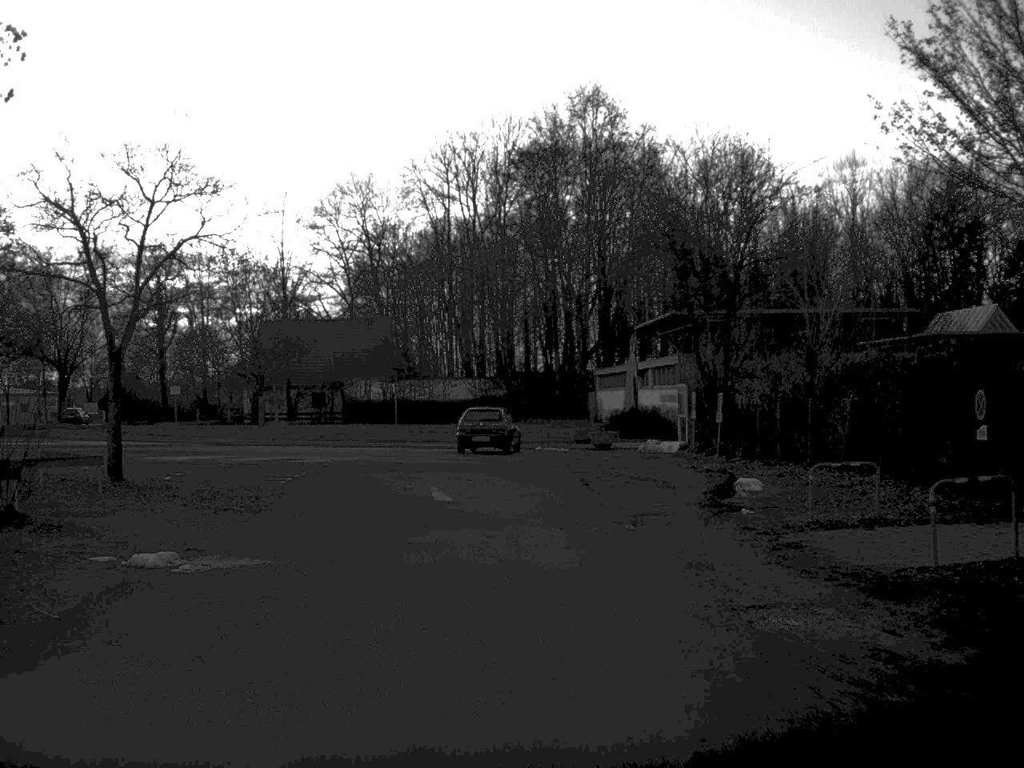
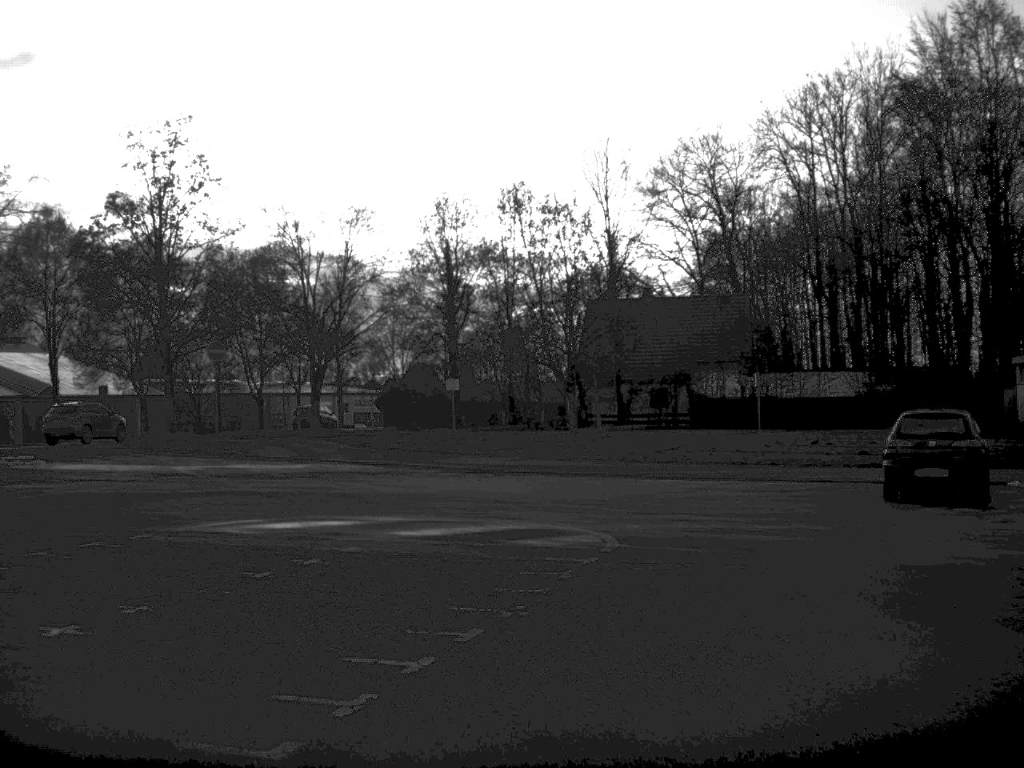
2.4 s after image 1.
(-1.7, +19.0) m; -17°
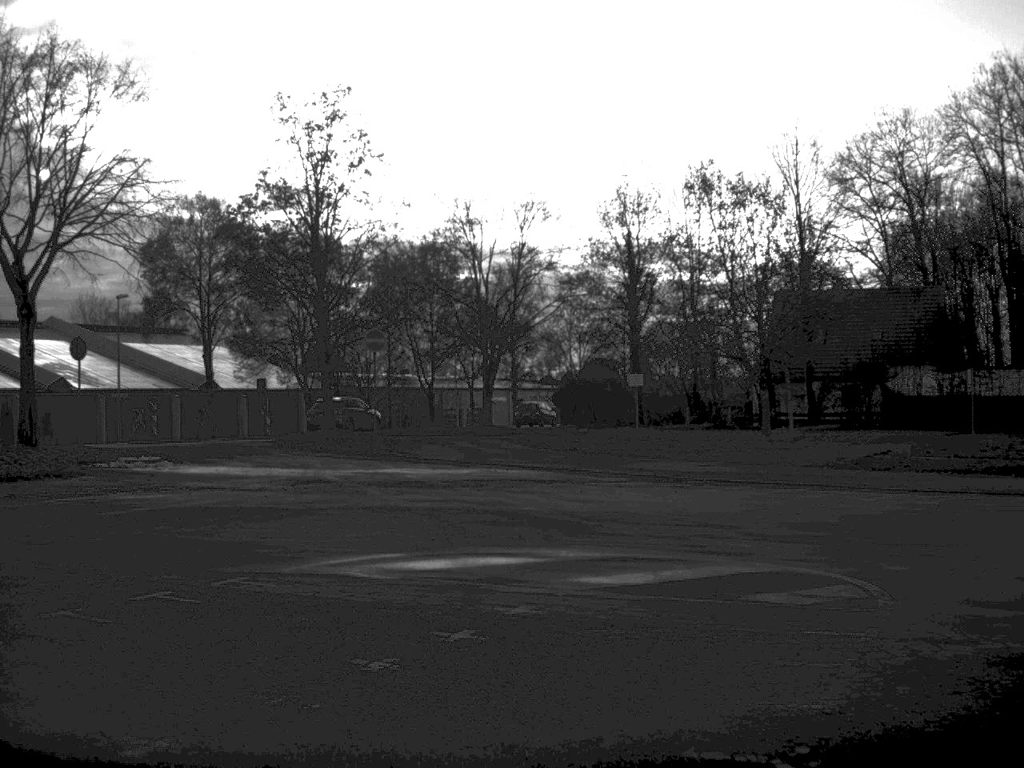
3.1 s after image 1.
(-0.3, +3.9) m; -8°
